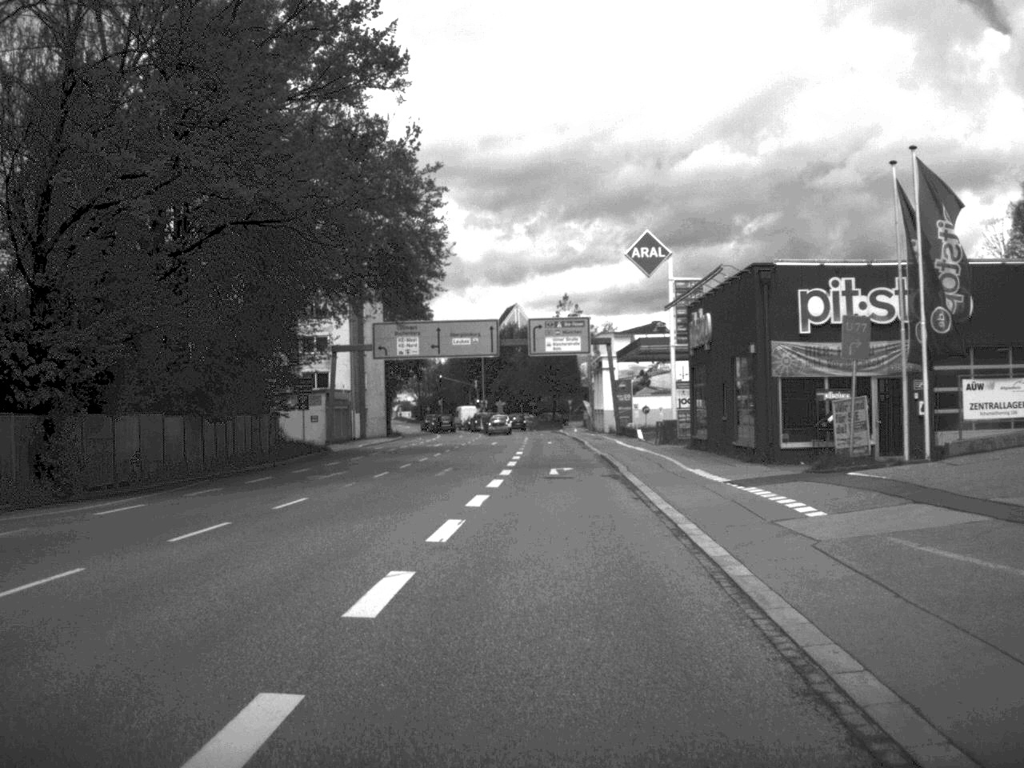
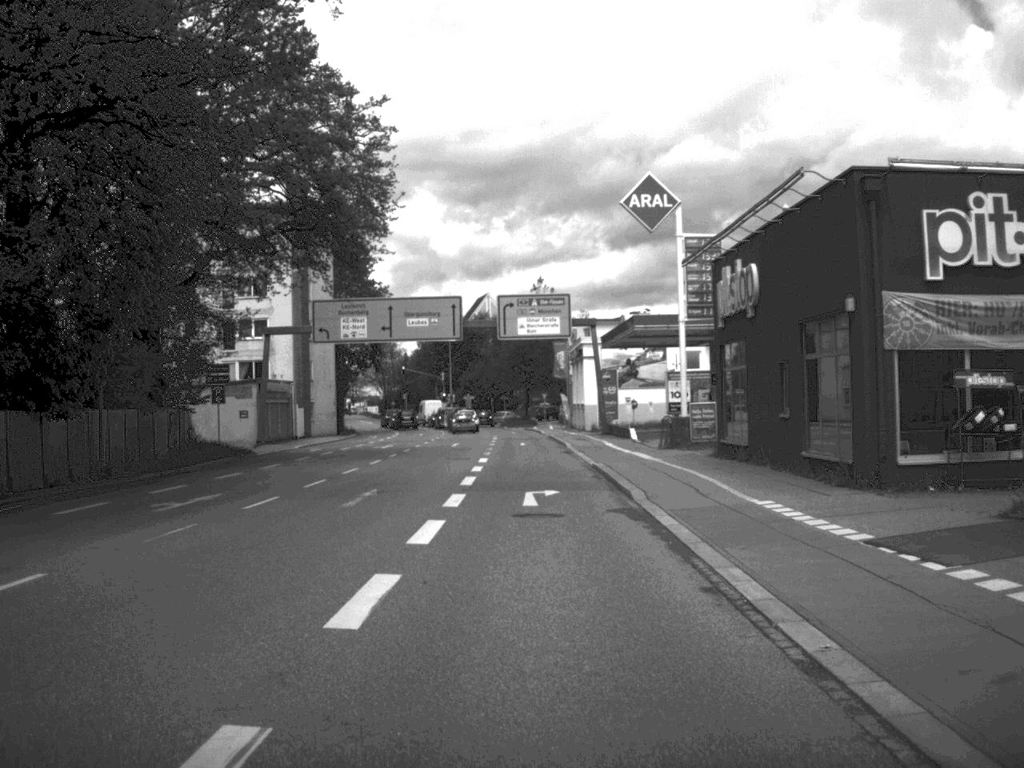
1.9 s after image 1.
(+0.2, +12.5) m; +1°
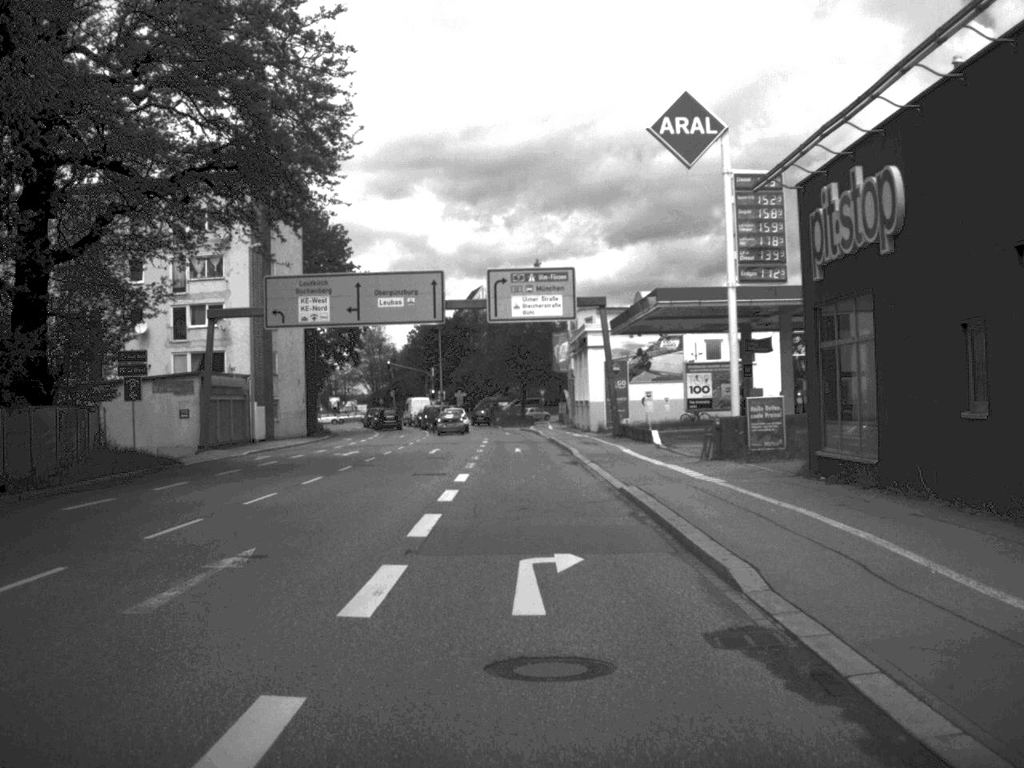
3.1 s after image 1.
(0.0, +11.2) m; 0°
